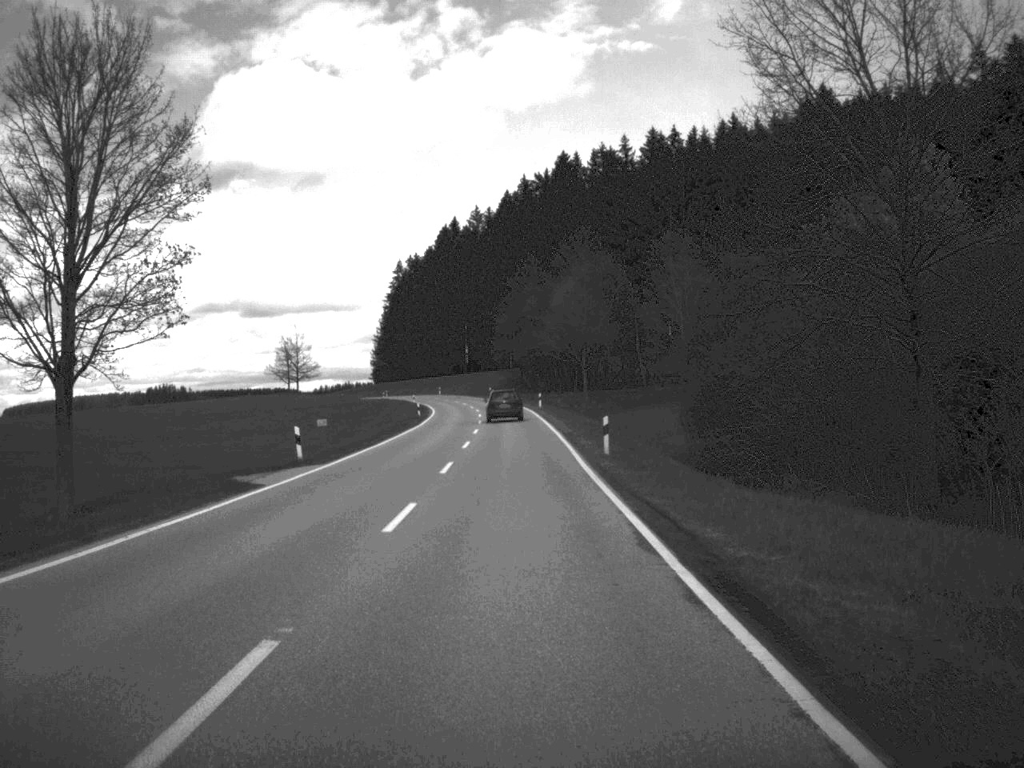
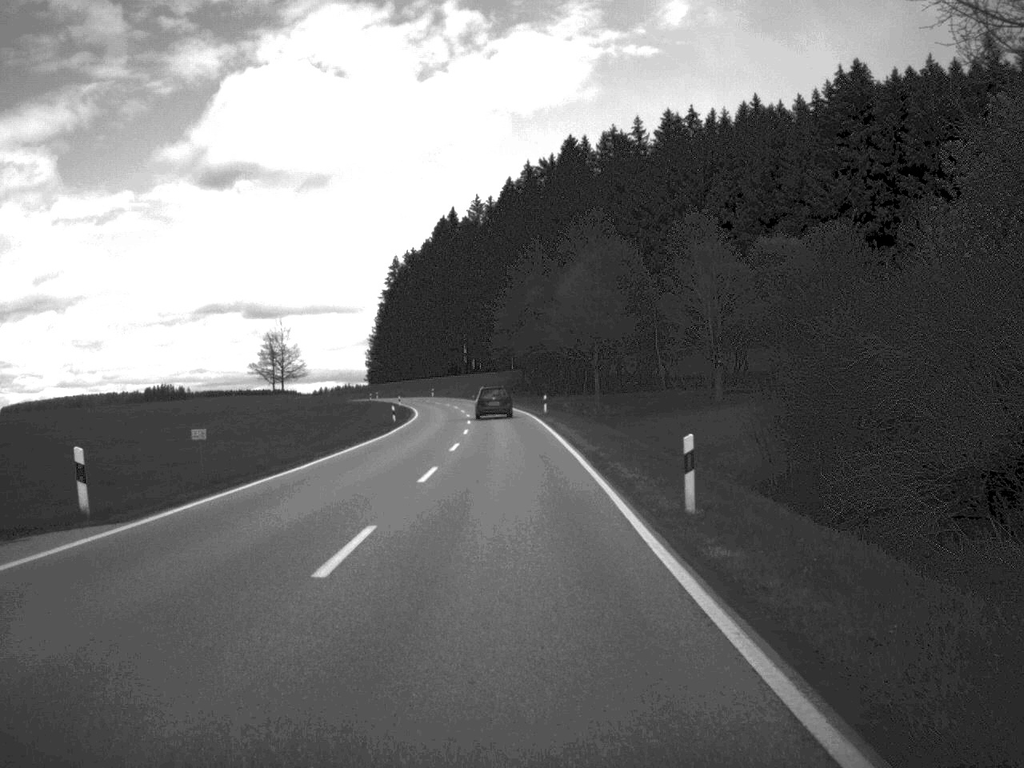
(0.0, +16.3) m; 0°
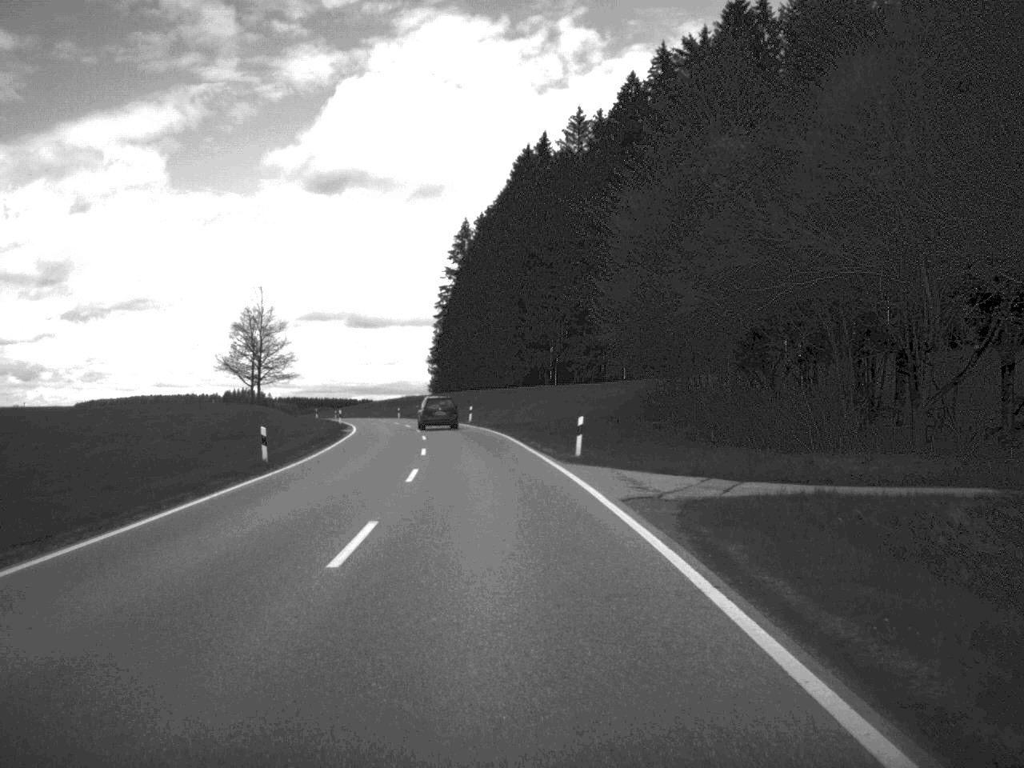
(-2.5, +81.5) m; -5°
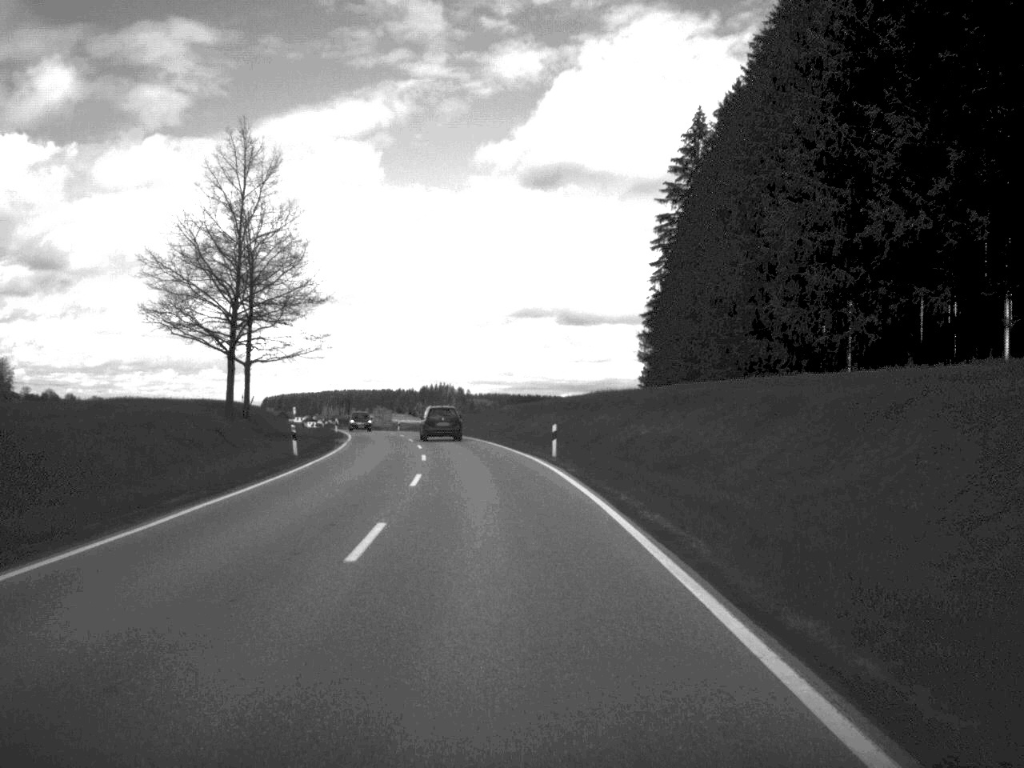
(-6.6, +81.4) m; -10°
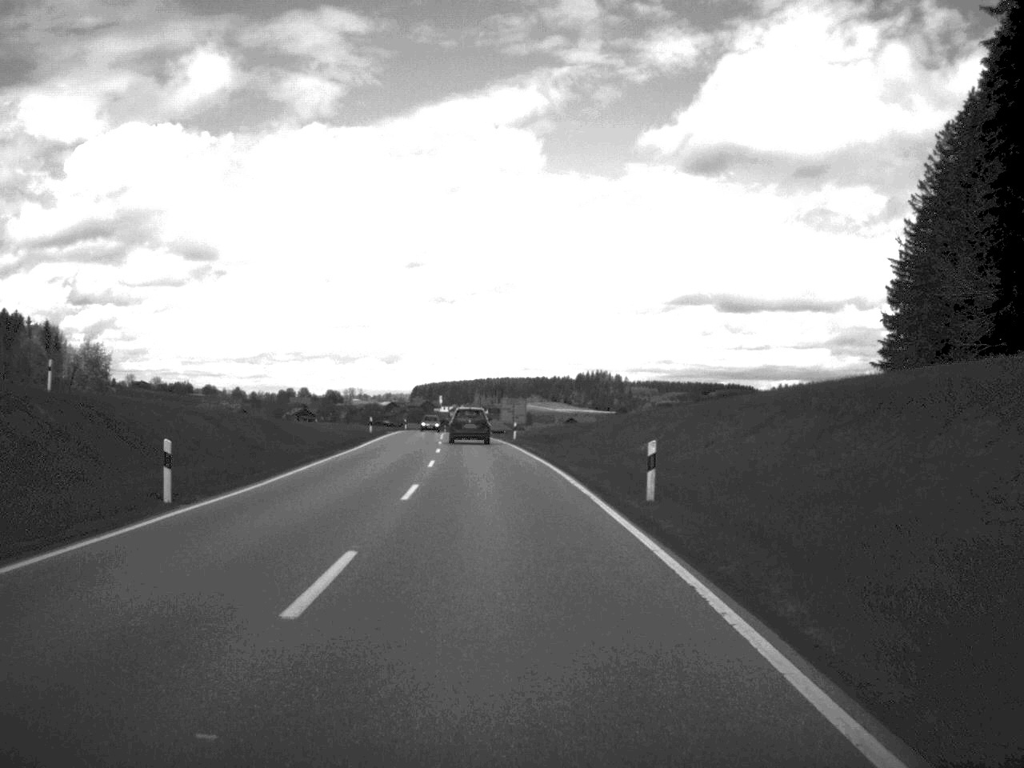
(-4.0, +62.1) m; -7°
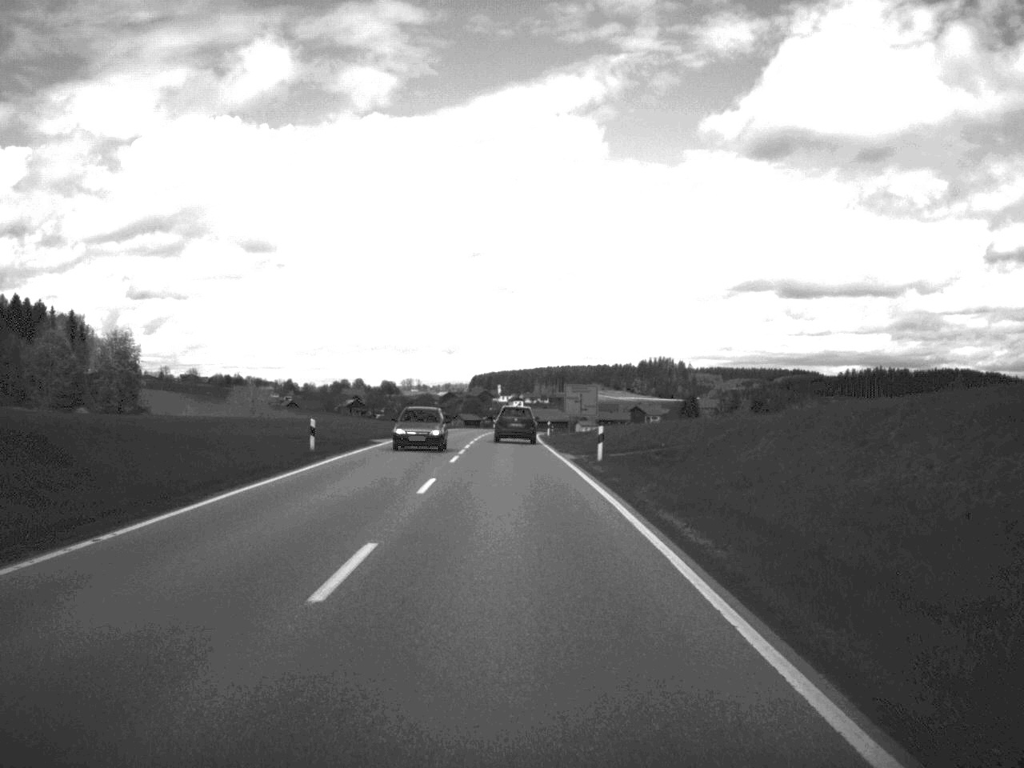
(-0.9, +34.4) m; -3°
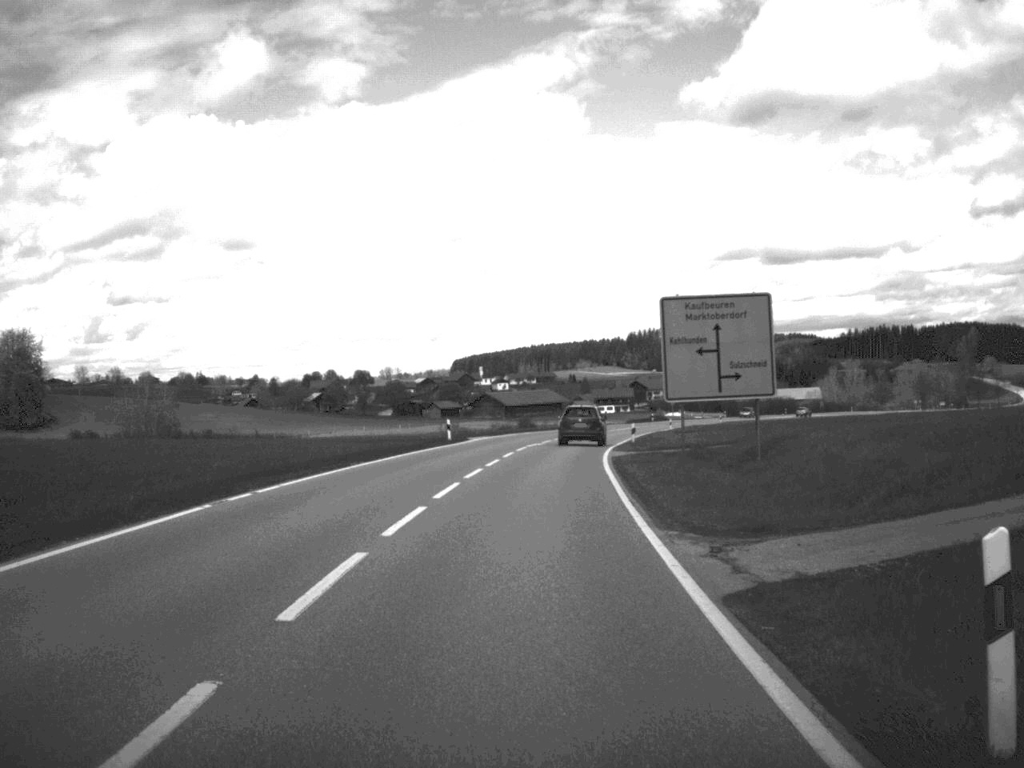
(-0.7, +77.9) m; +1°
